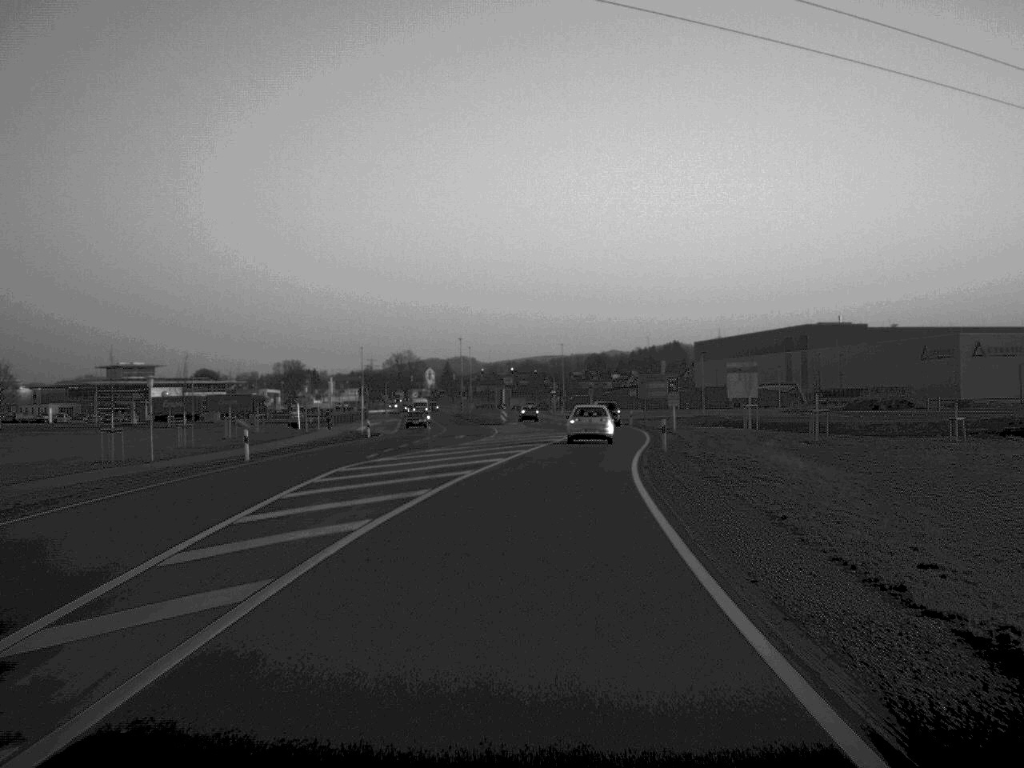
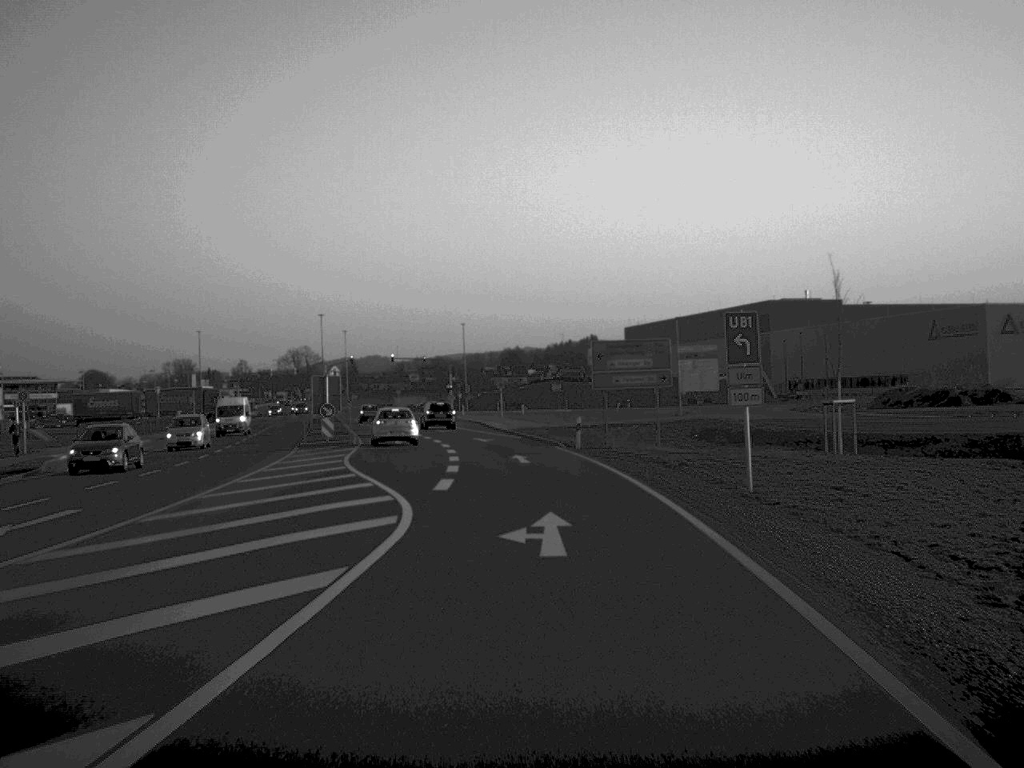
(+2.8, +48.1) m; +4°
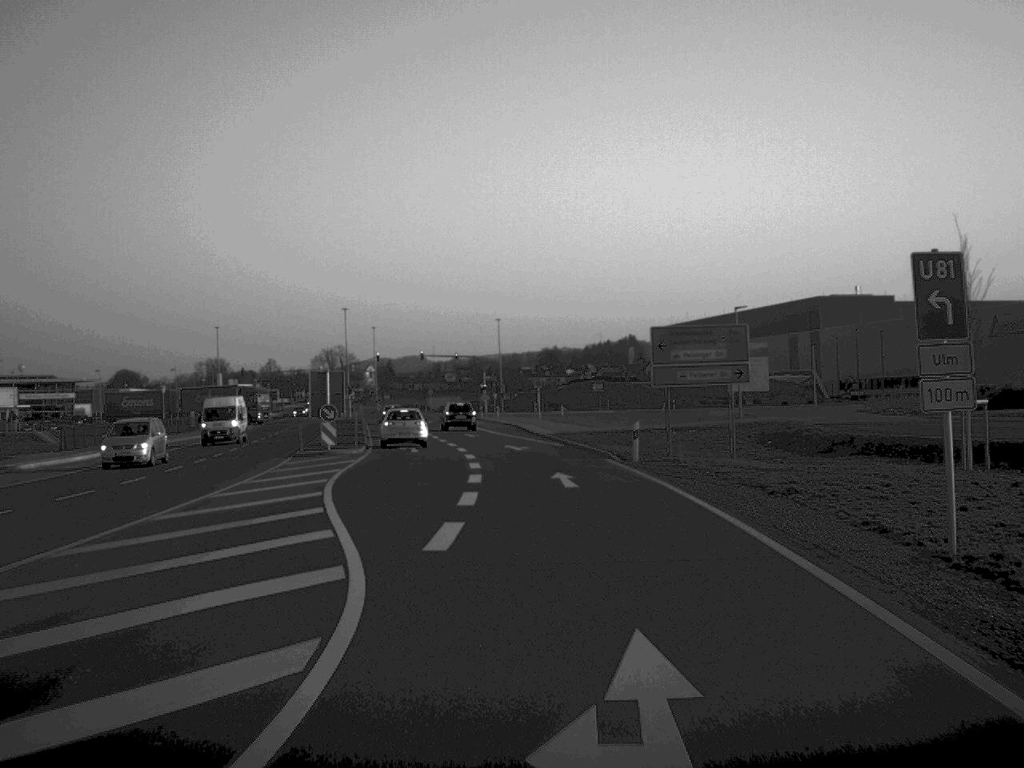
(-0.1, +9.0) m; -2°
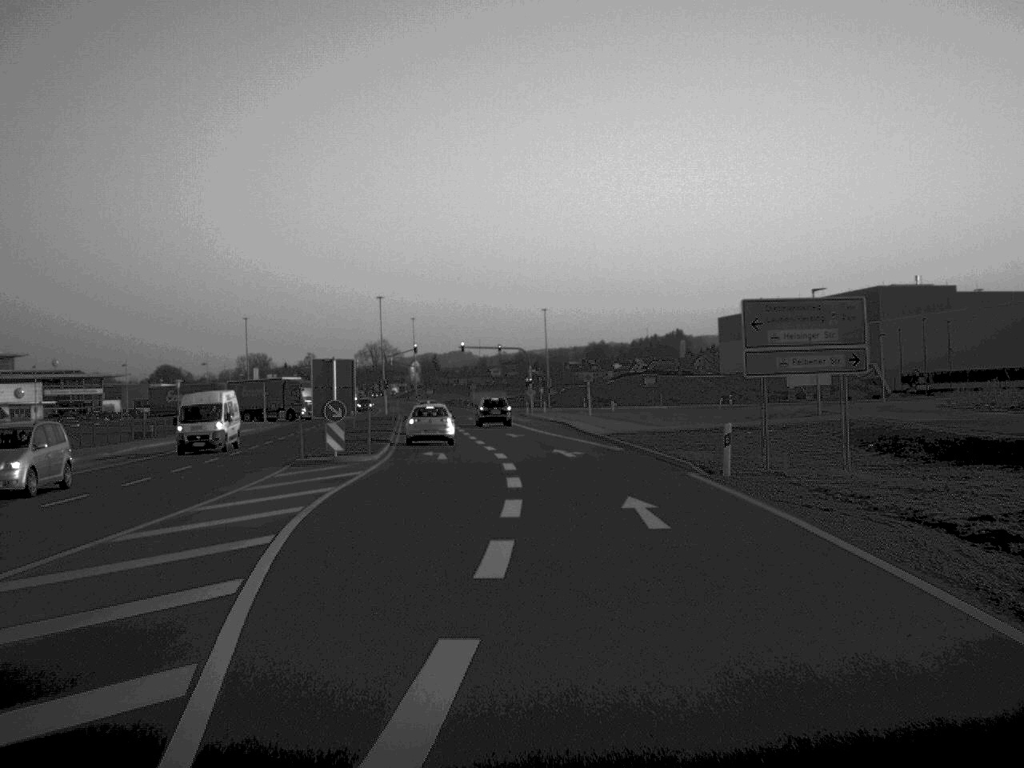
(-0.1, +8.3) m; -2°
